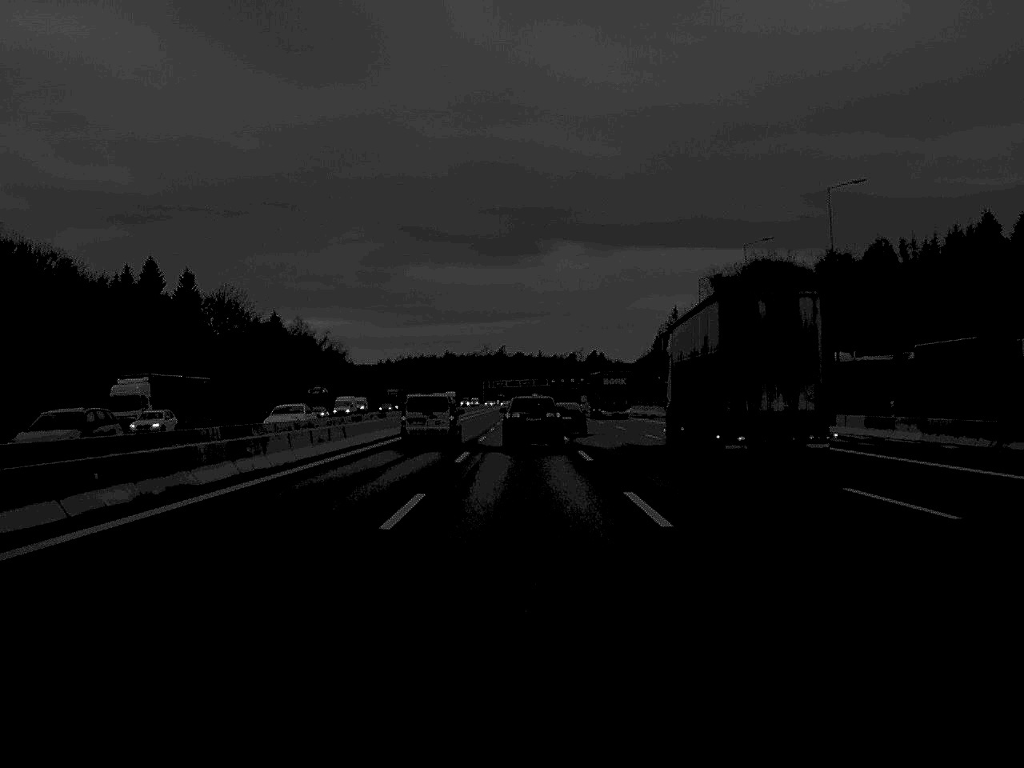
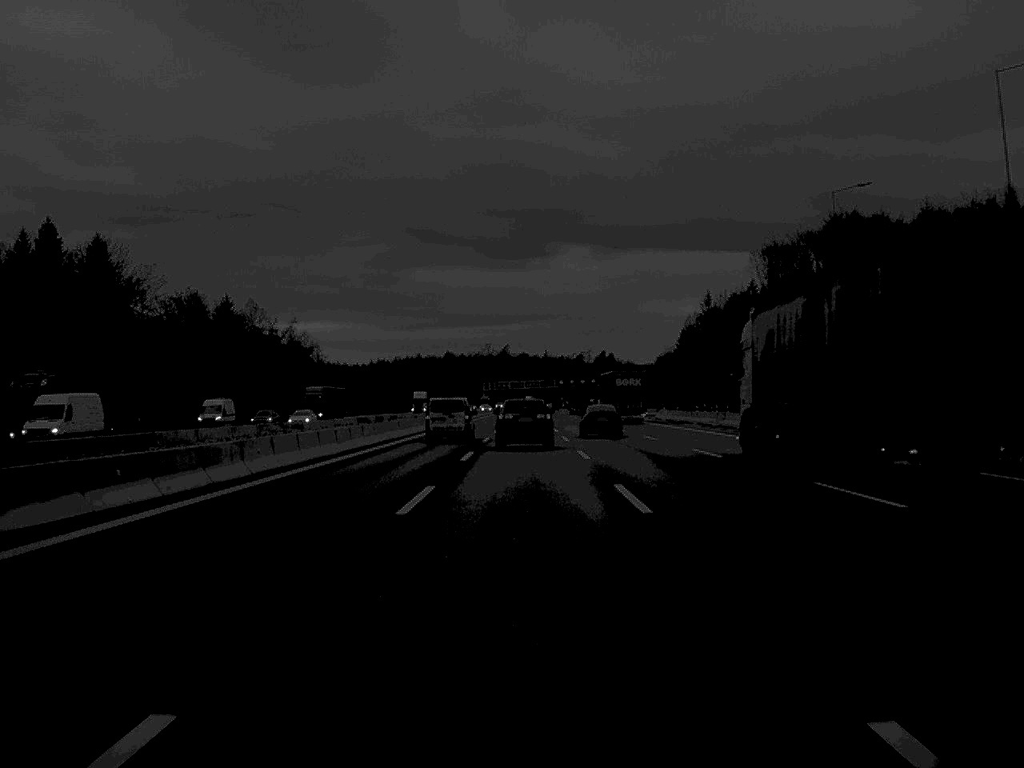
(-0.1, +51.4) m; 0°
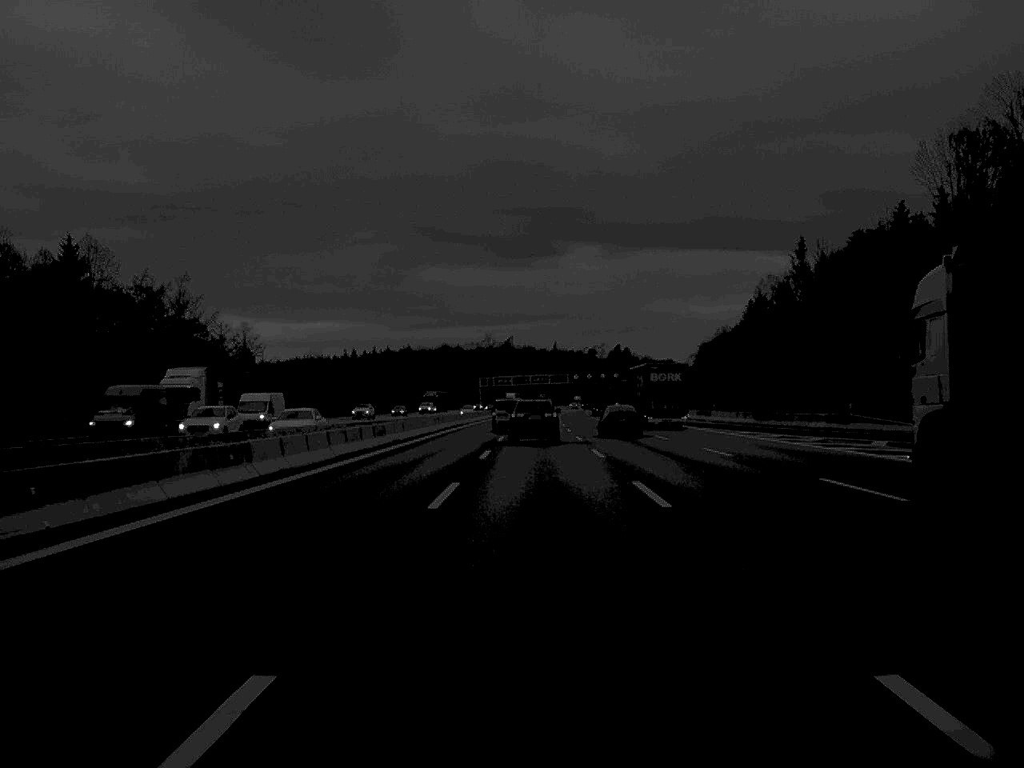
(-0.2, +88.4) m; 0°
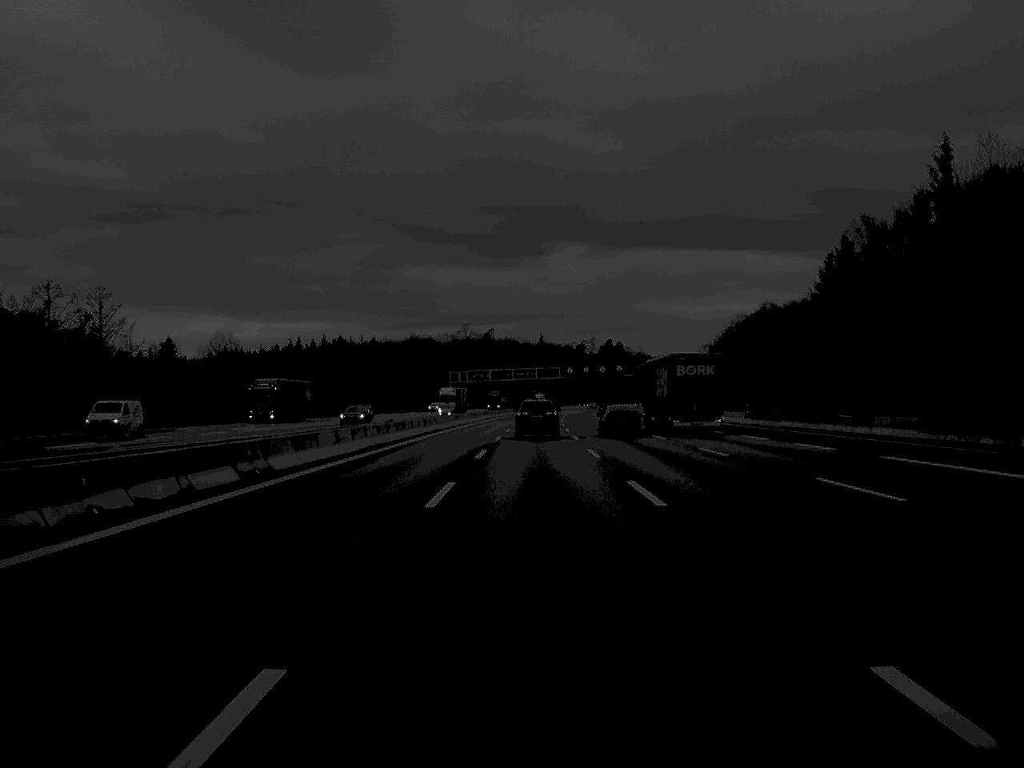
(+0.4, +71.6) m; +1°
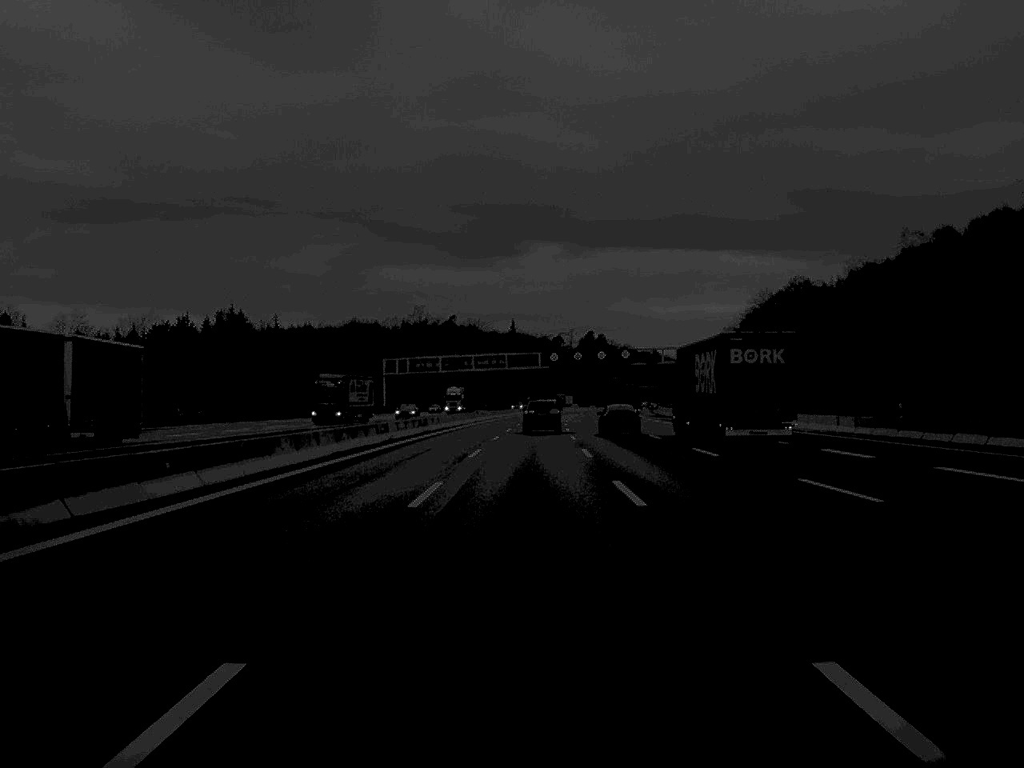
(+0.8, +89.3) m; +1°
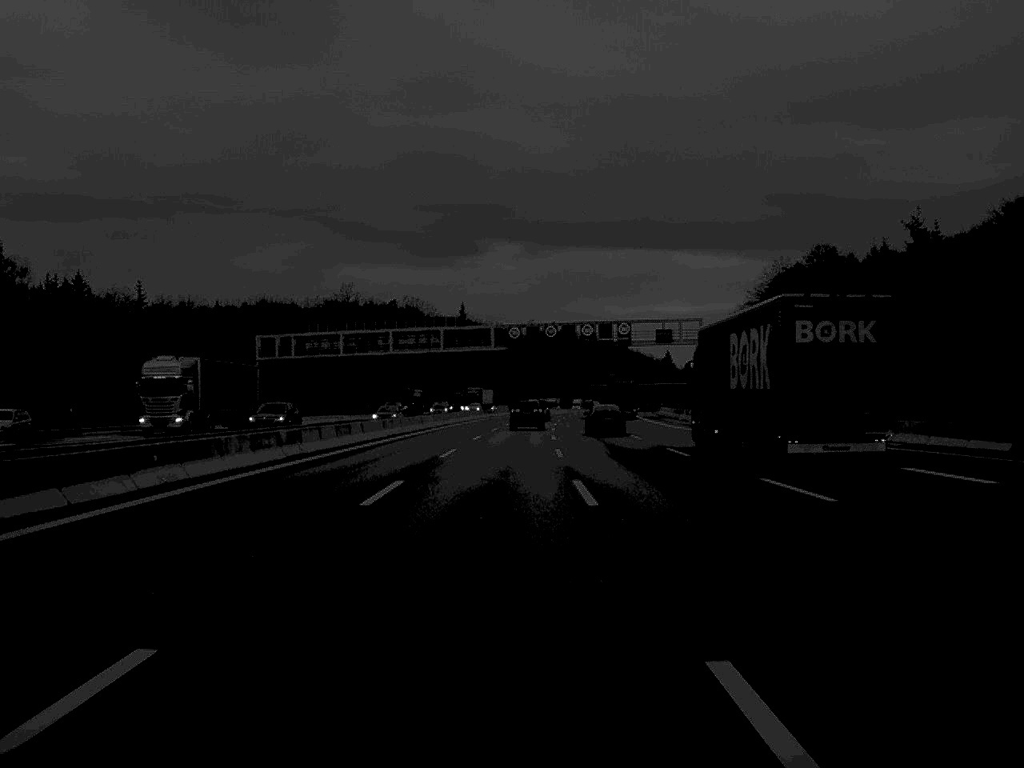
(+1.1, +71.6) m; +2°
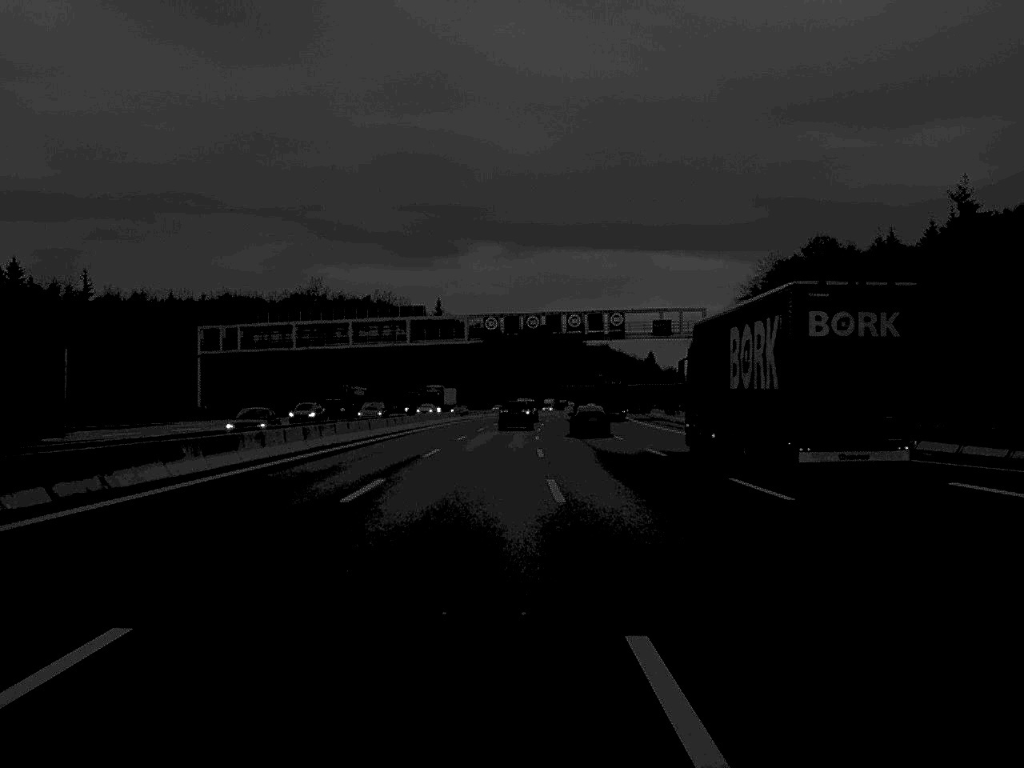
(+0.1, +16.9) m; +1°
